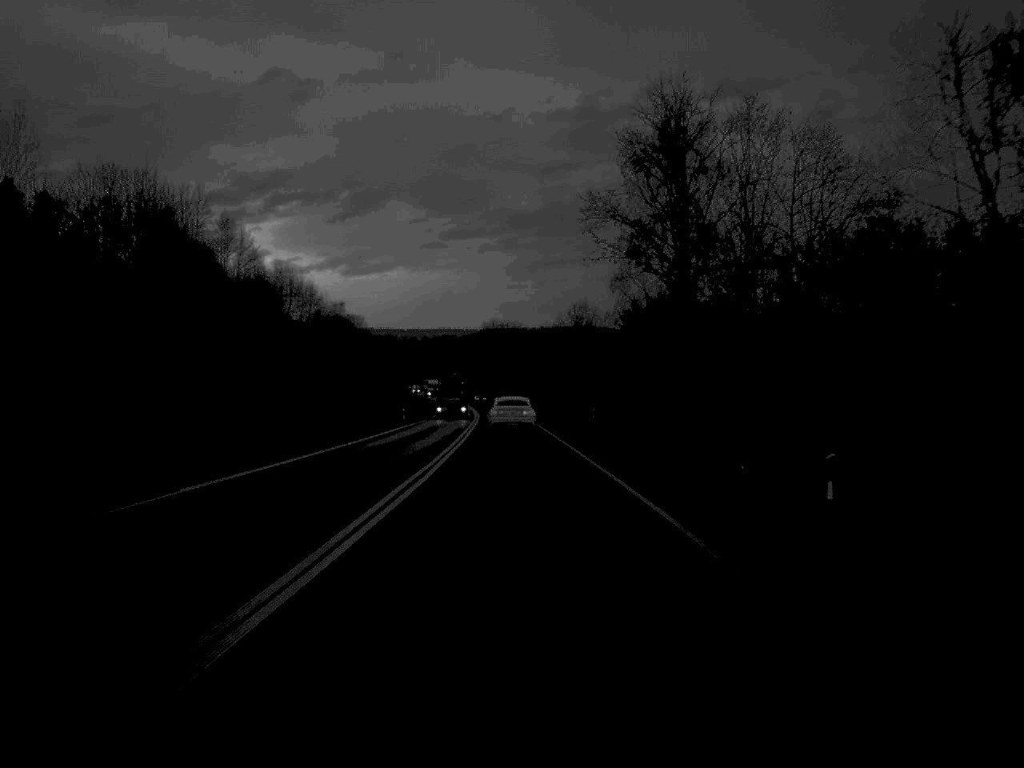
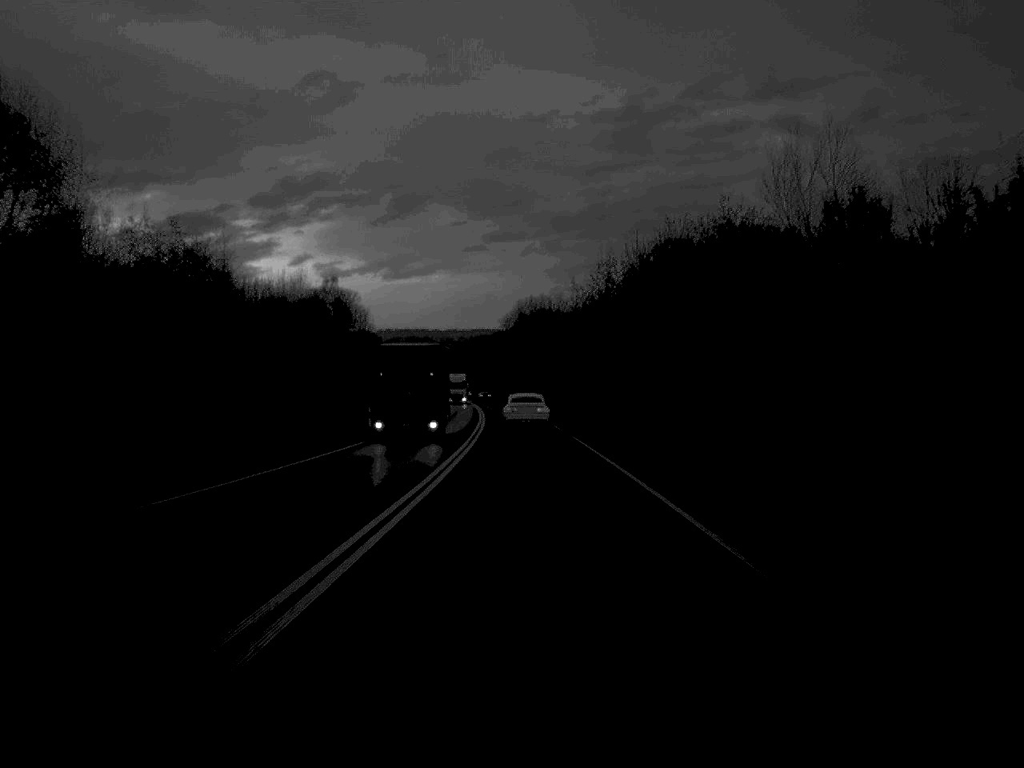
(-1.4, +81.7) m; -2°
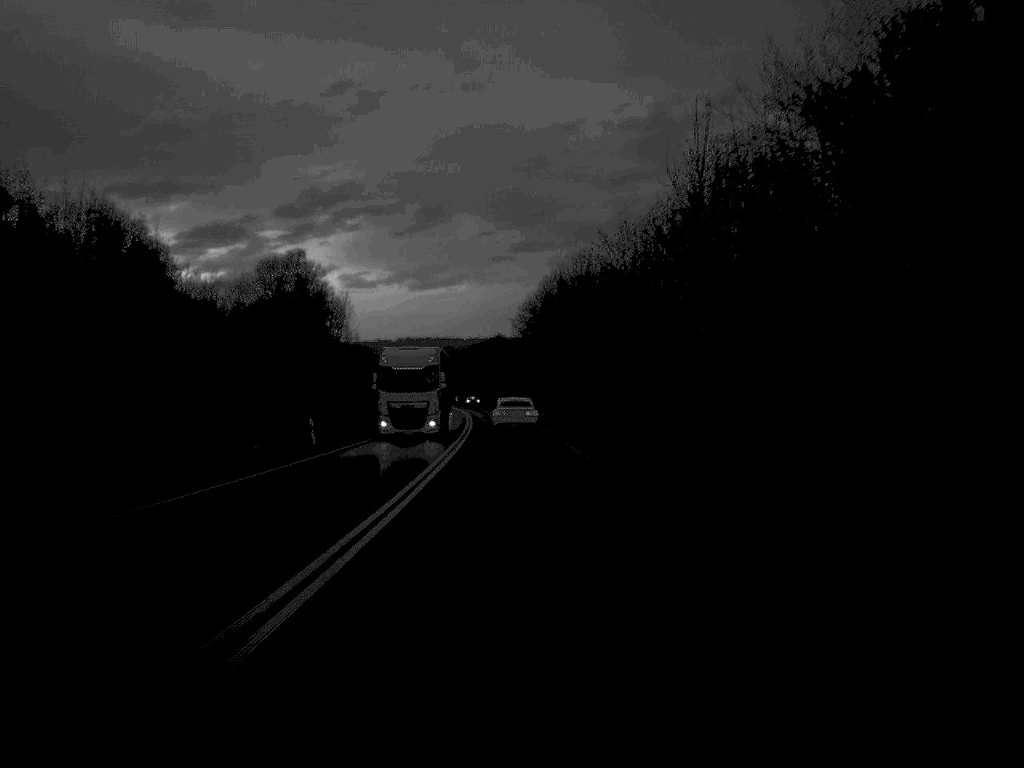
(-0.5, +65.9) m; -1°
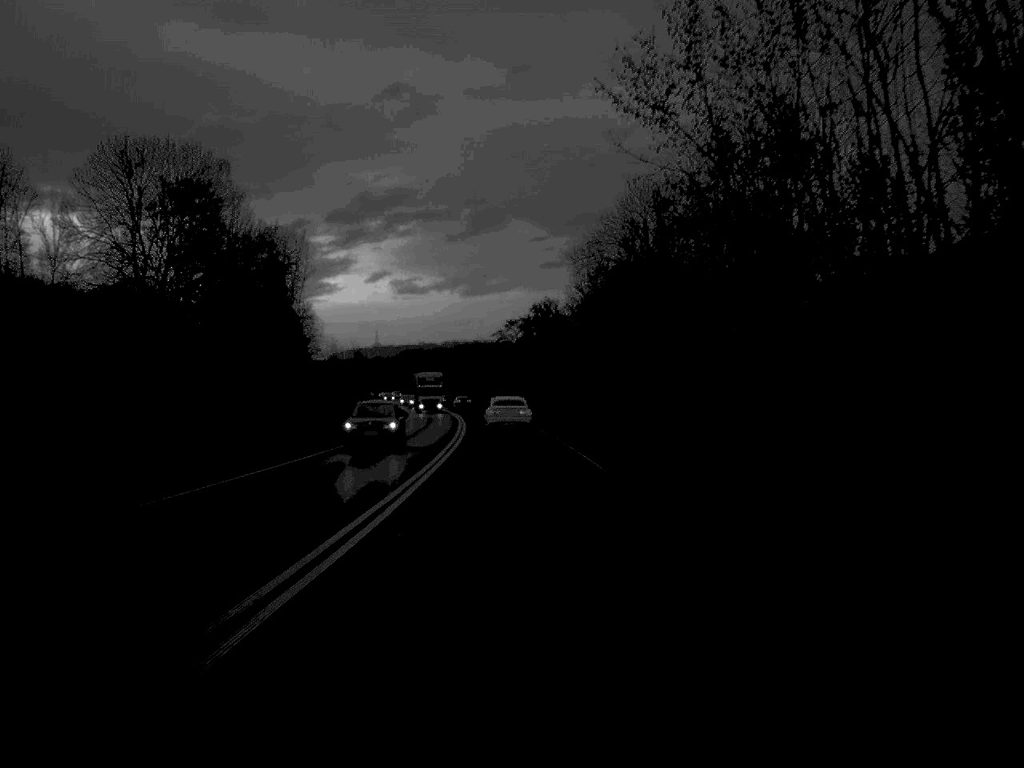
(-1.5, +81.6) m; -2°
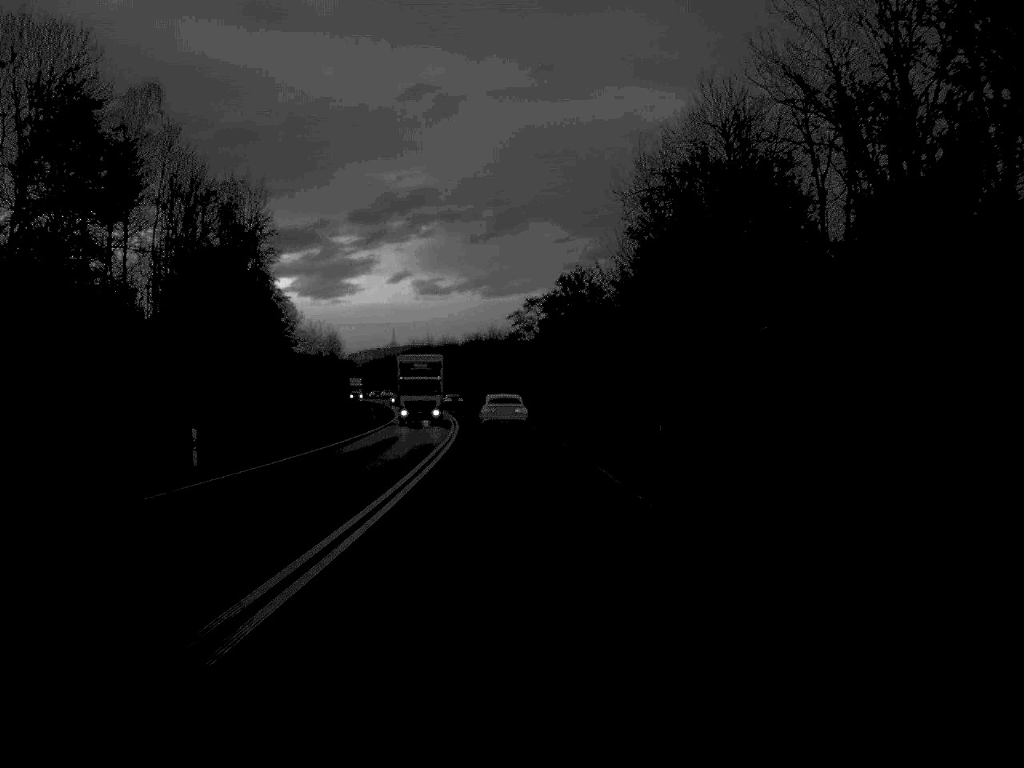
(-0.2, +31.5) m; -1°
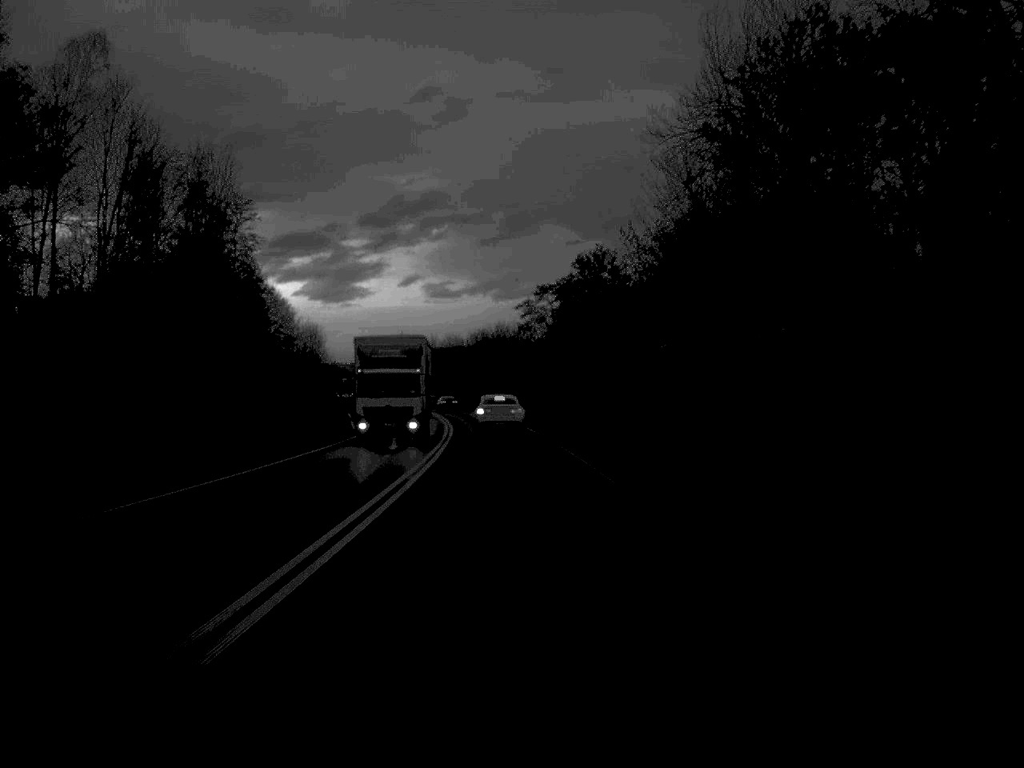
(-0.1, +15.2) m; 0°
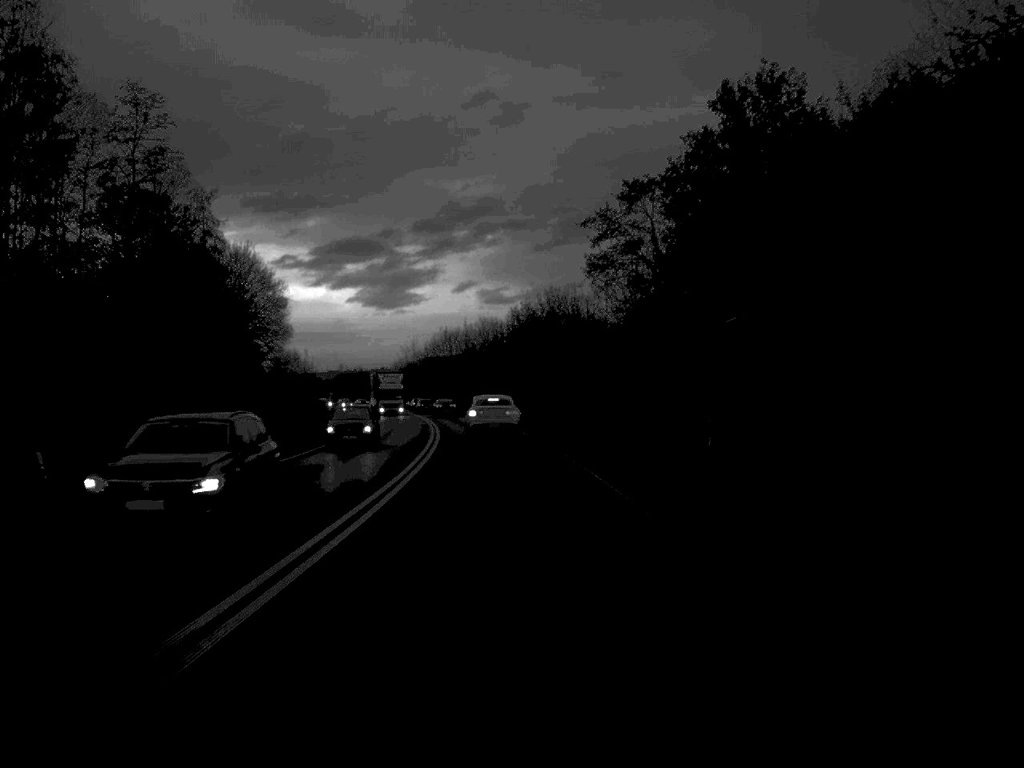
(-0.9, +48.1) m; -2°
